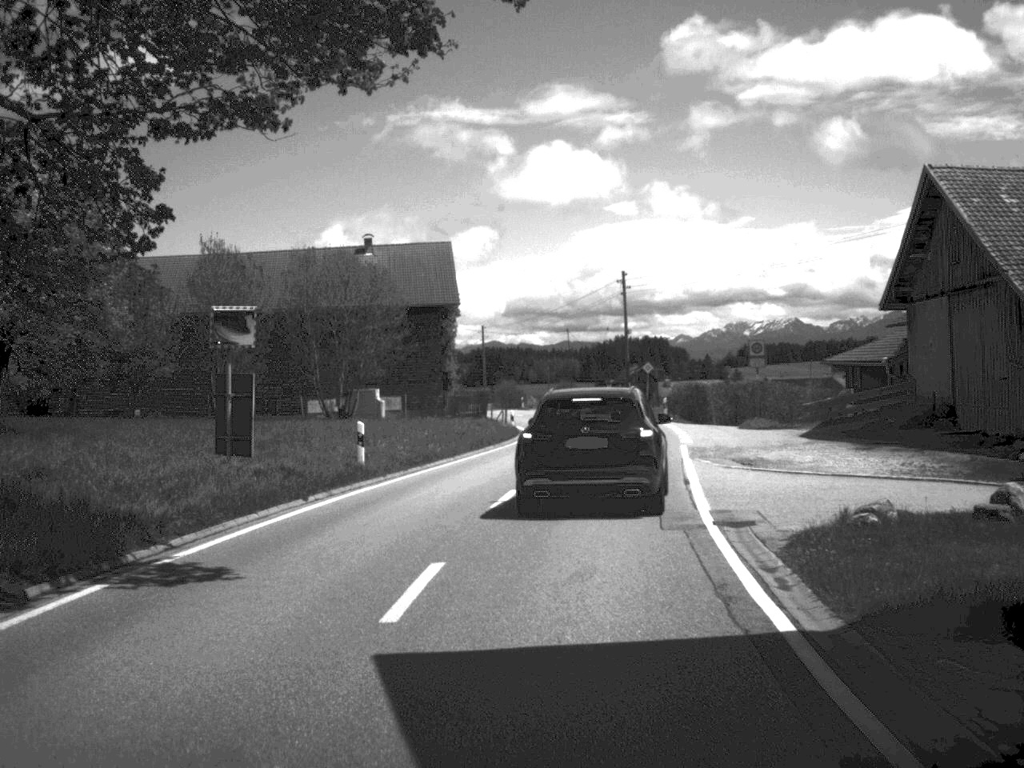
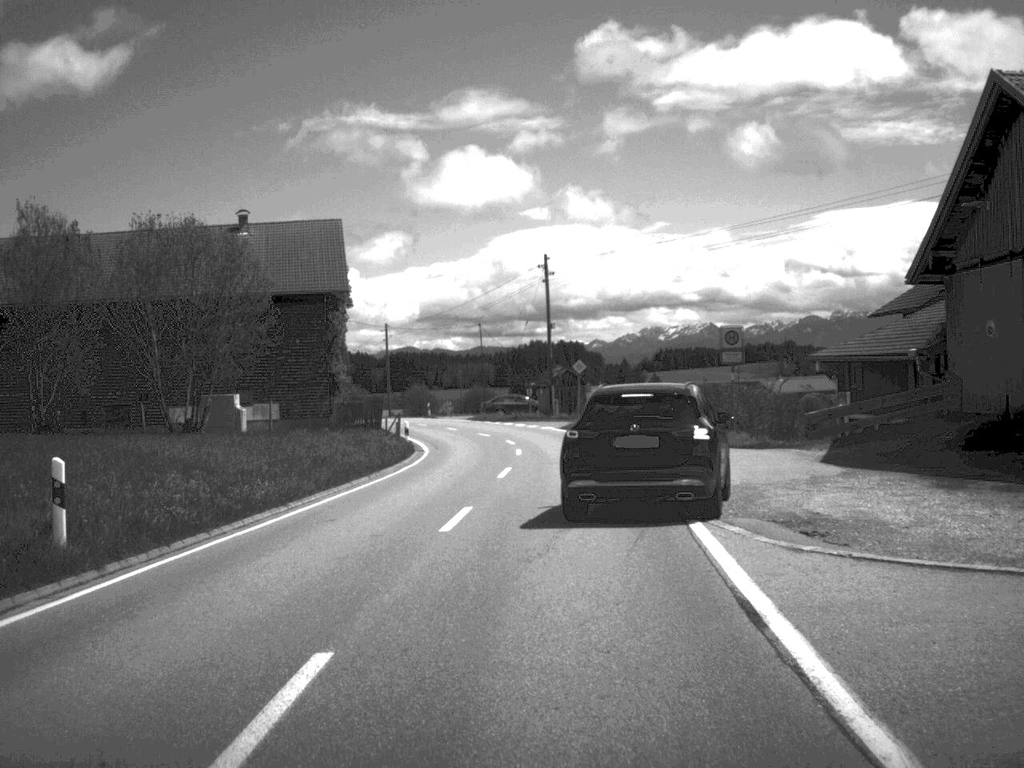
(+0.4, +12.4) m; +4°
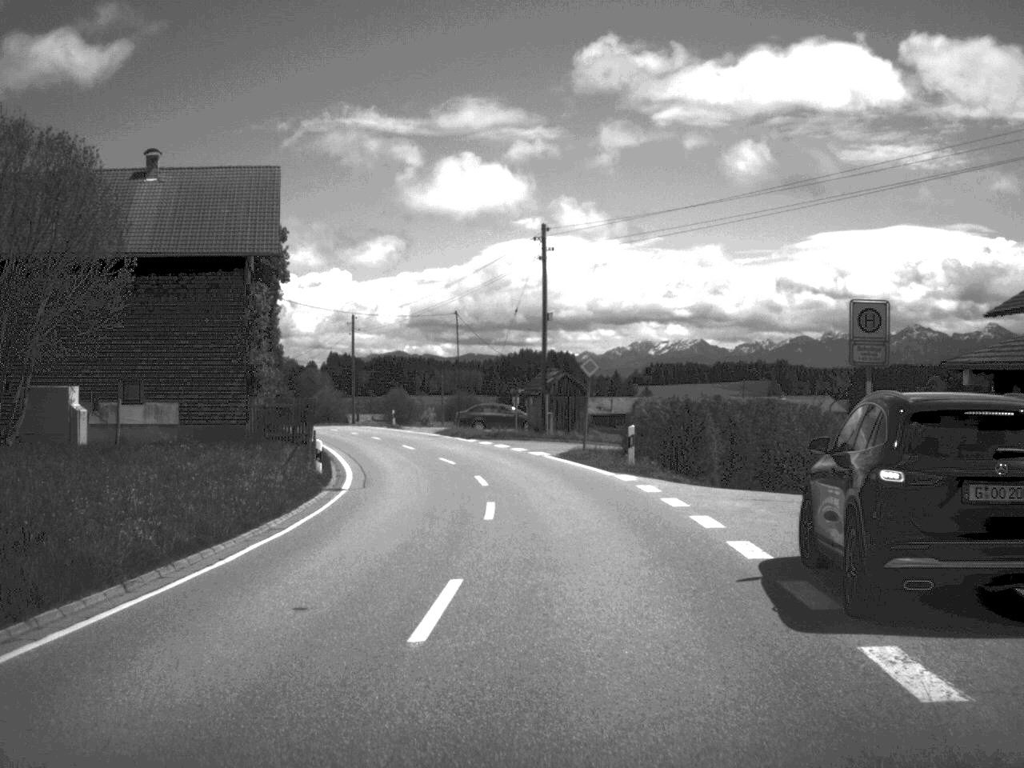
(+0.1, +15.5) m; 0°
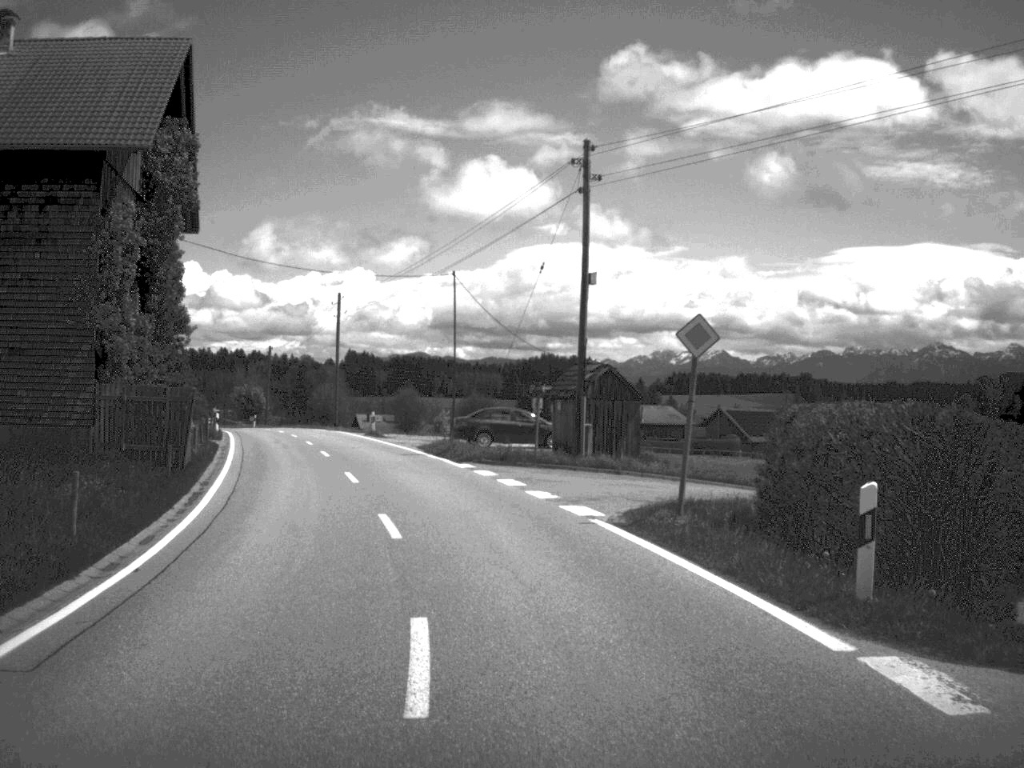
(-0.1, +17.9) m; -1°
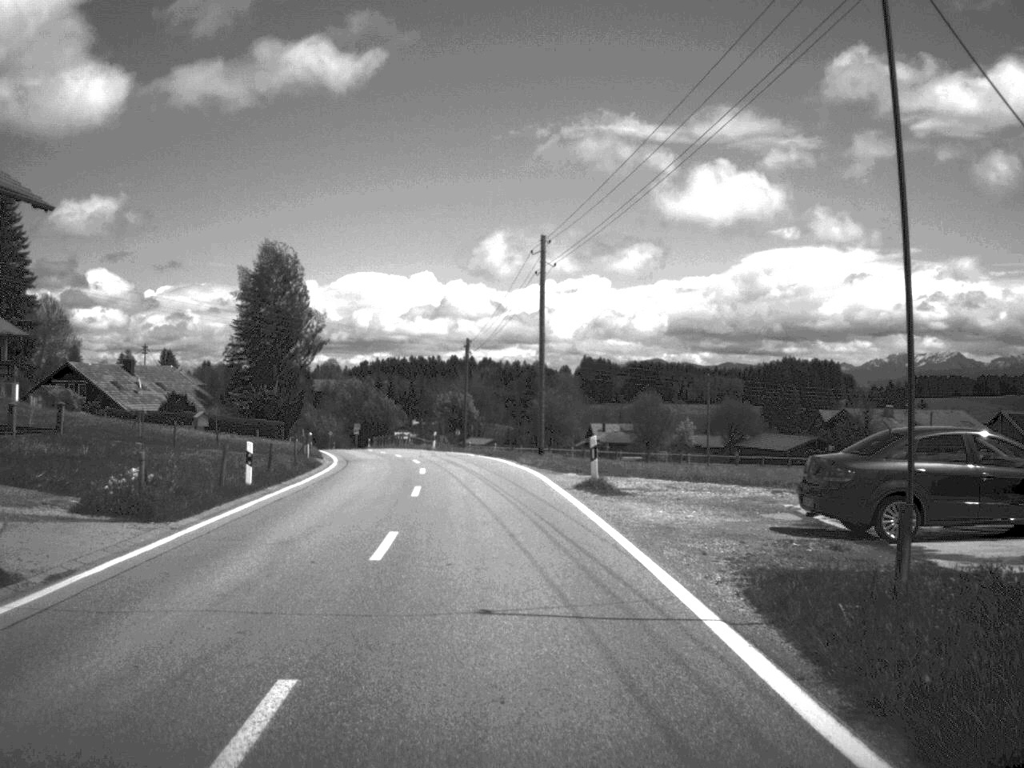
(-3.0, +29.6) m; -11°
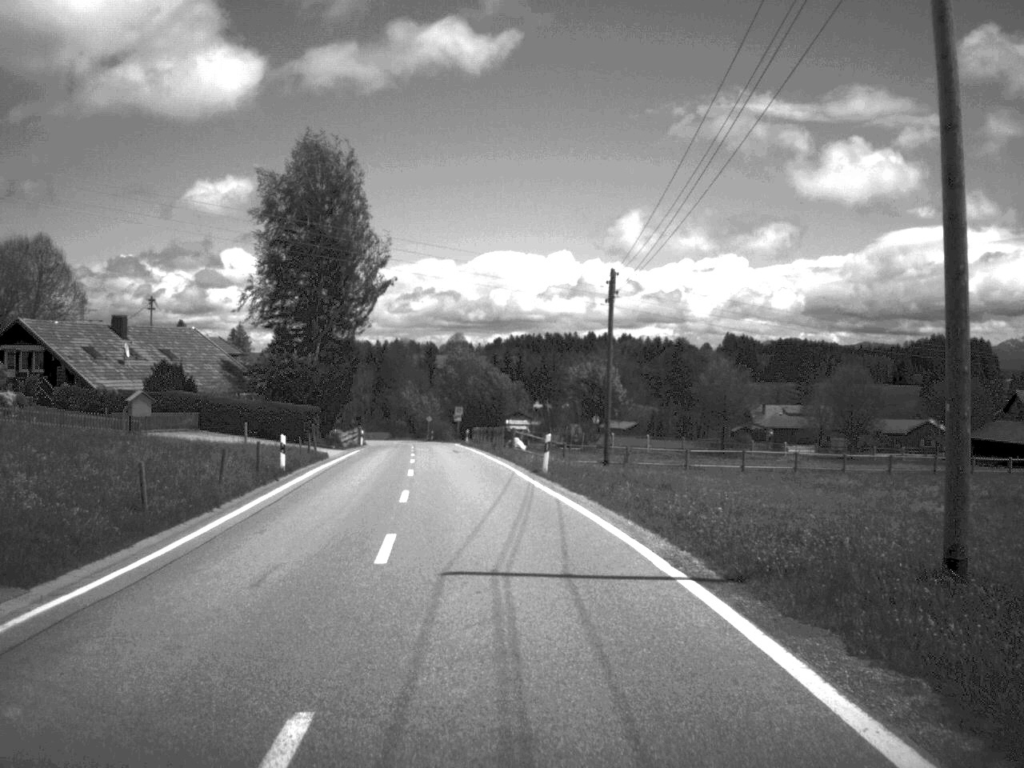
(-1.8, +35.9) m; -6°
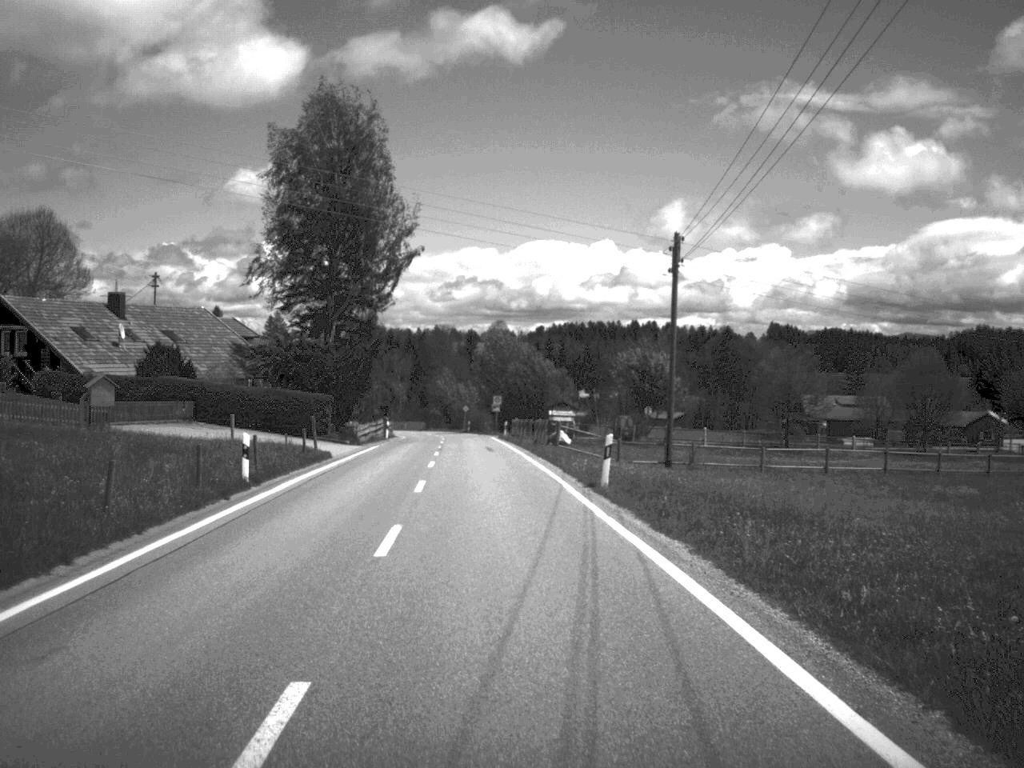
(-0.1, +8.7) m; -2°
